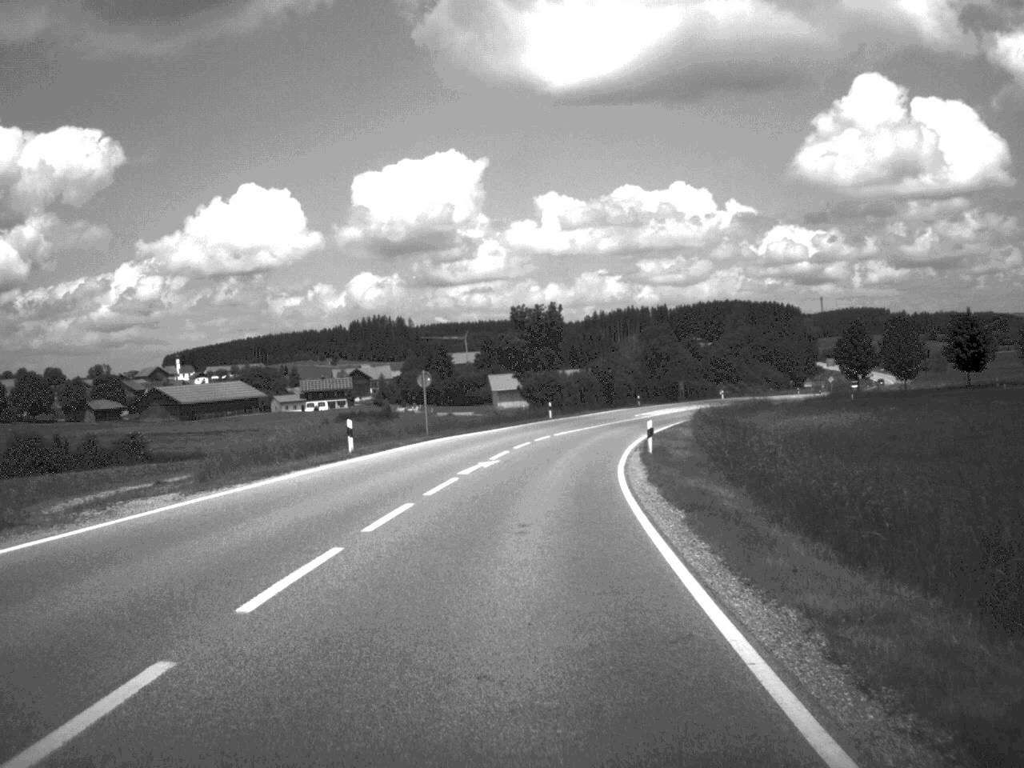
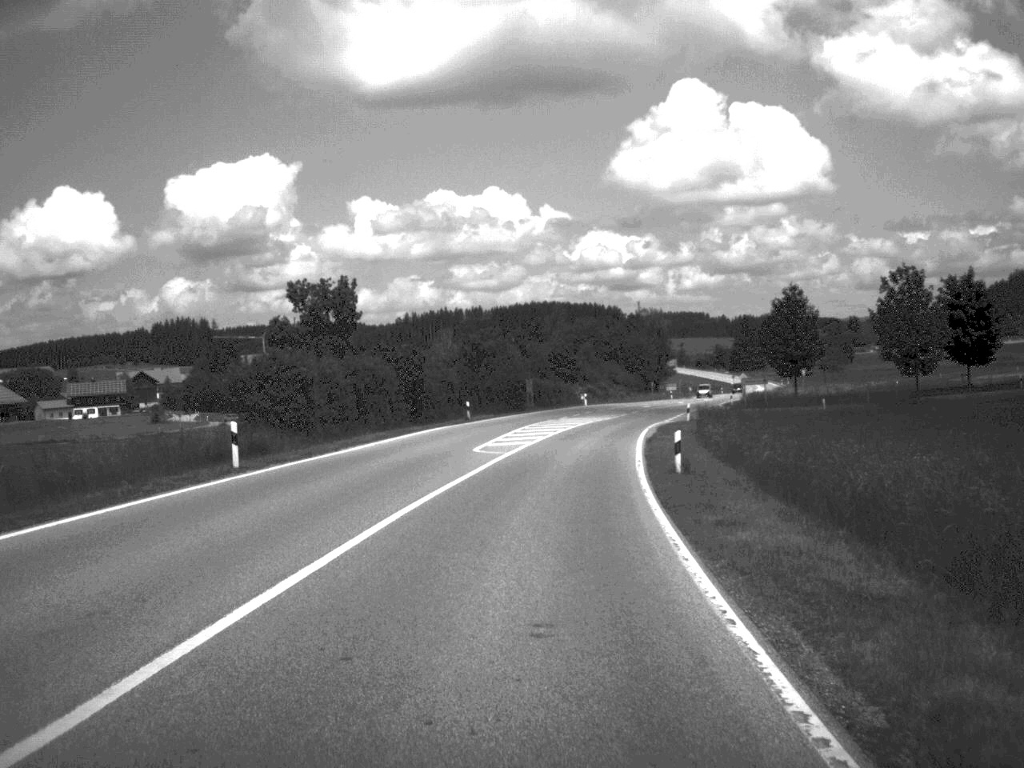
(+3.4, +49.8) m; +8°
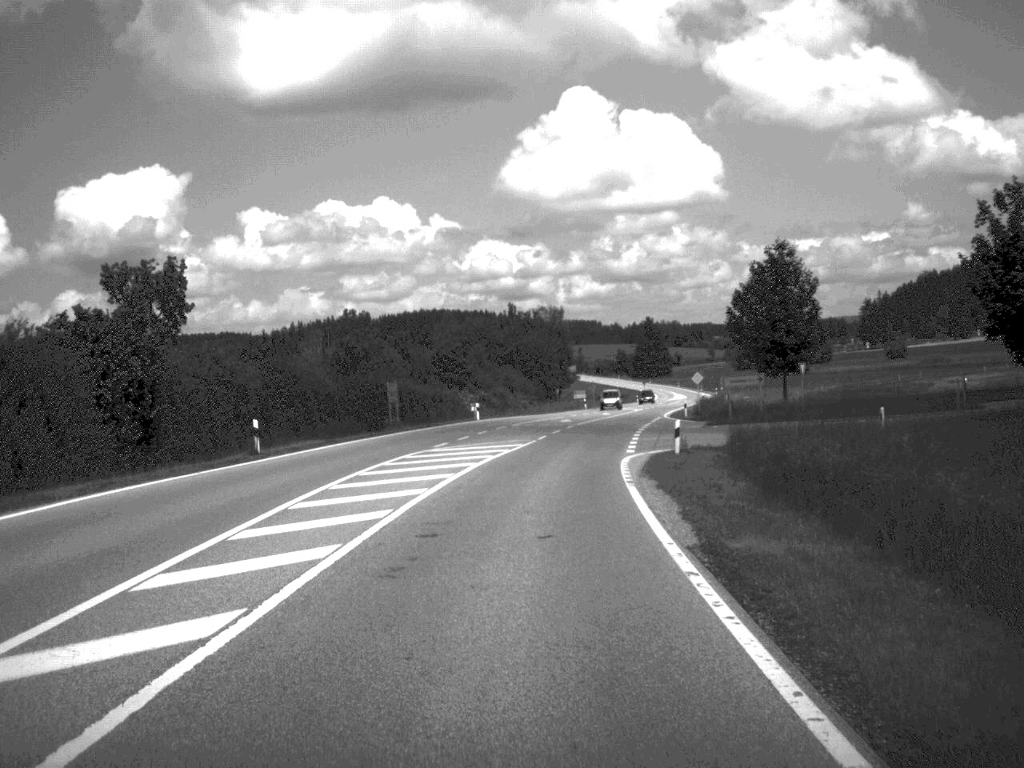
(+1.3, +30.8) m; +5°
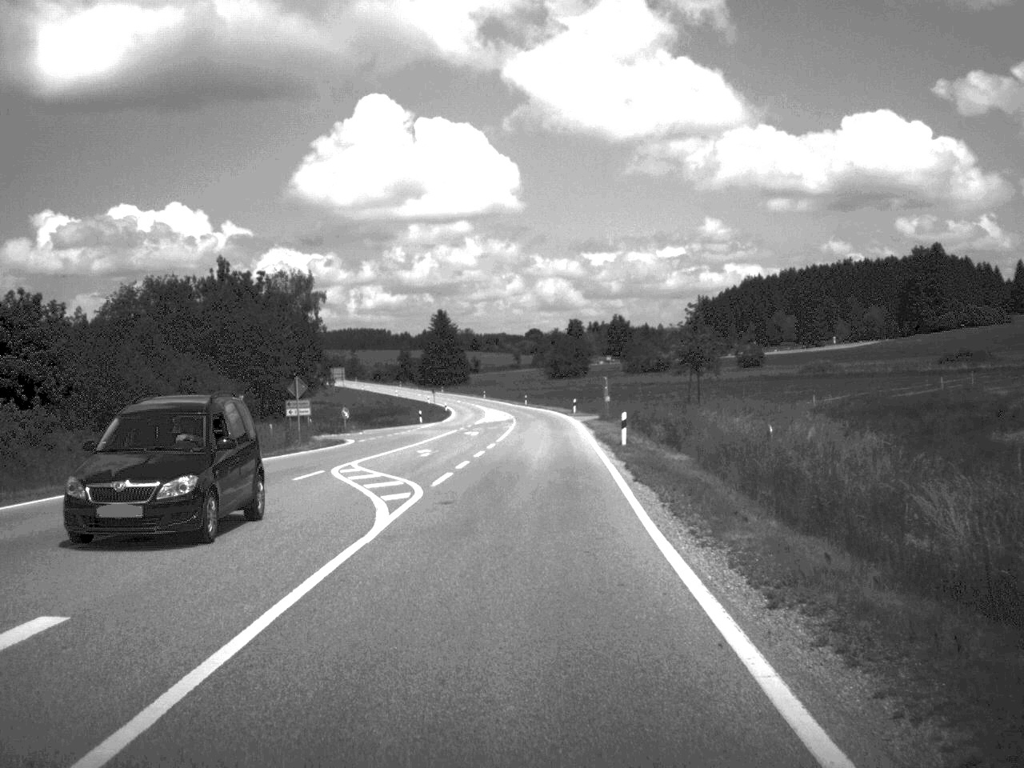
(+7.4, +82.2) m; +9°
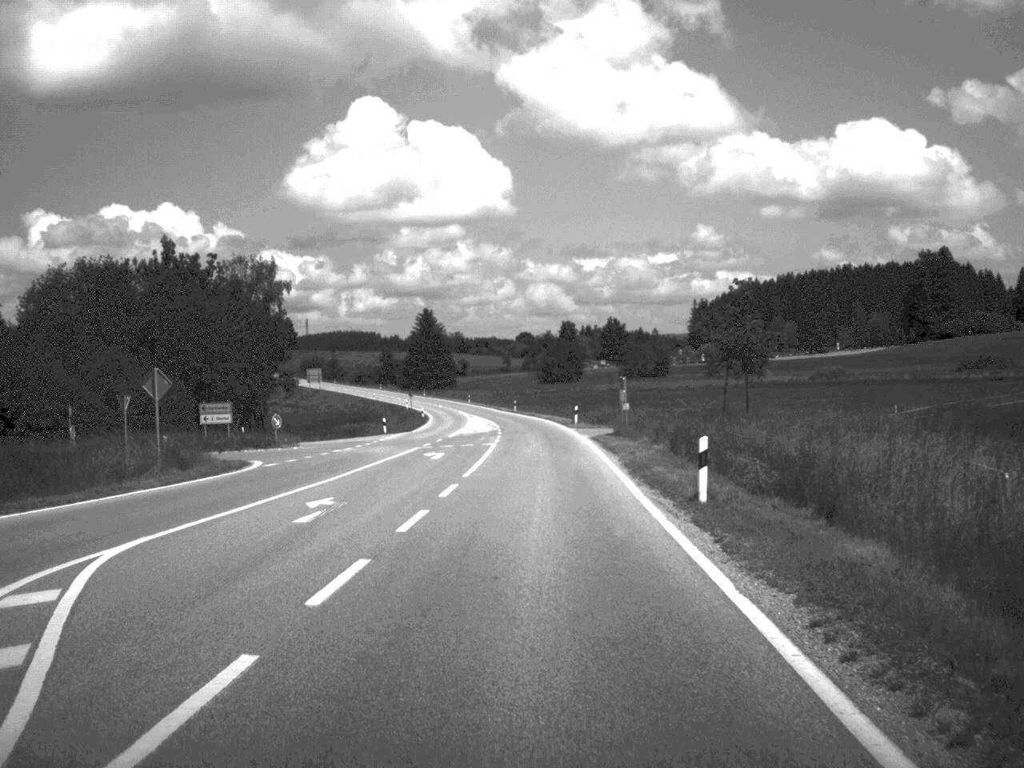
(+0.1, +18.1) m; 0°
